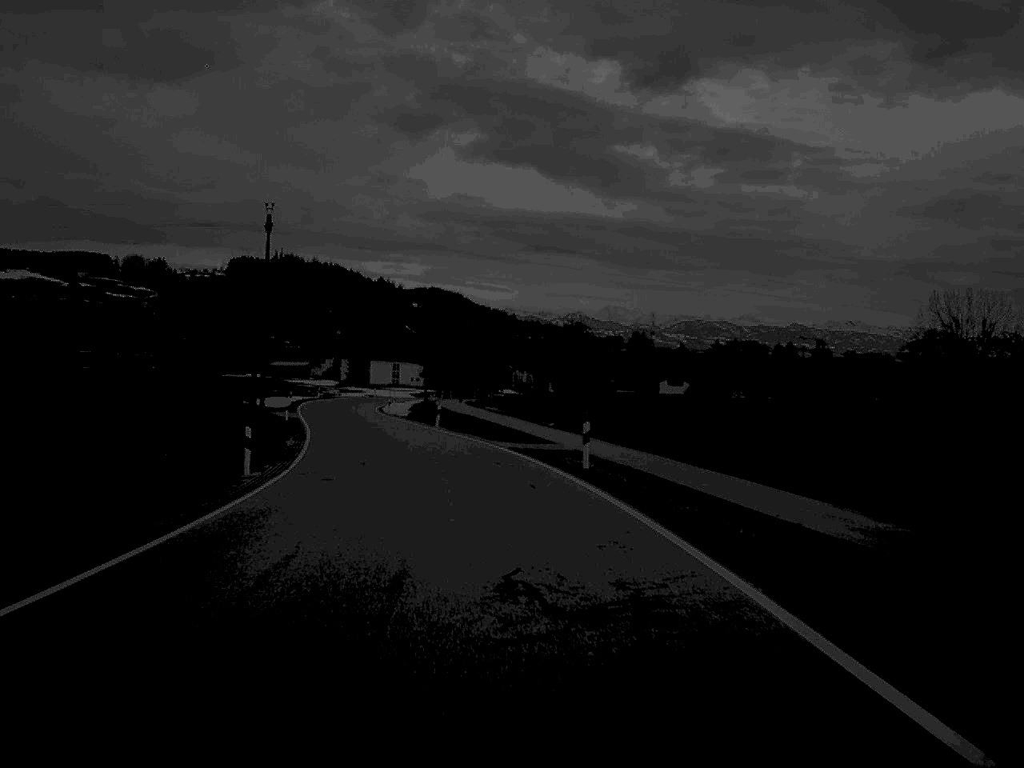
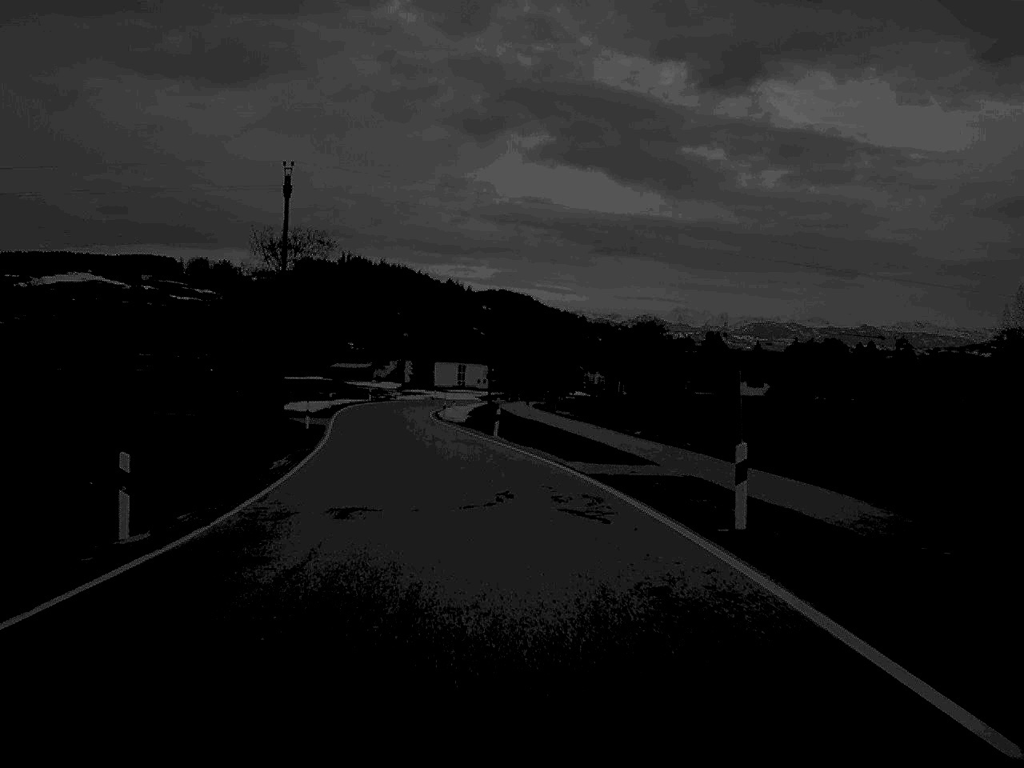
(-0.3, +12.4) m; -3°
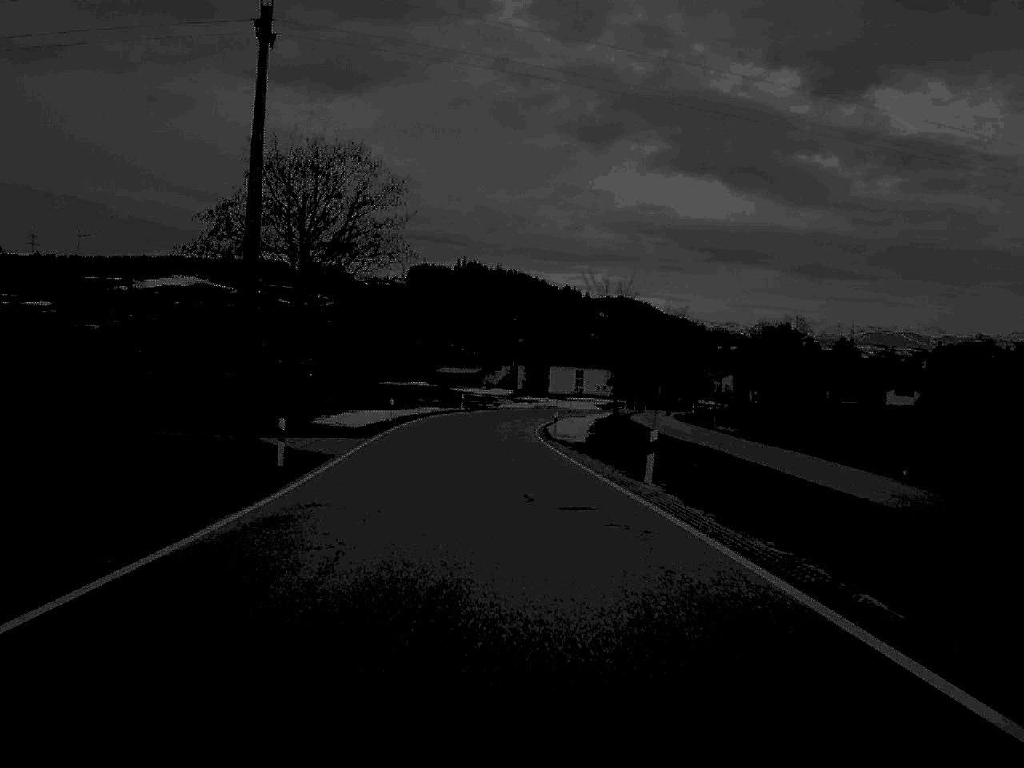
(-1.1, +24.2) m; -5°
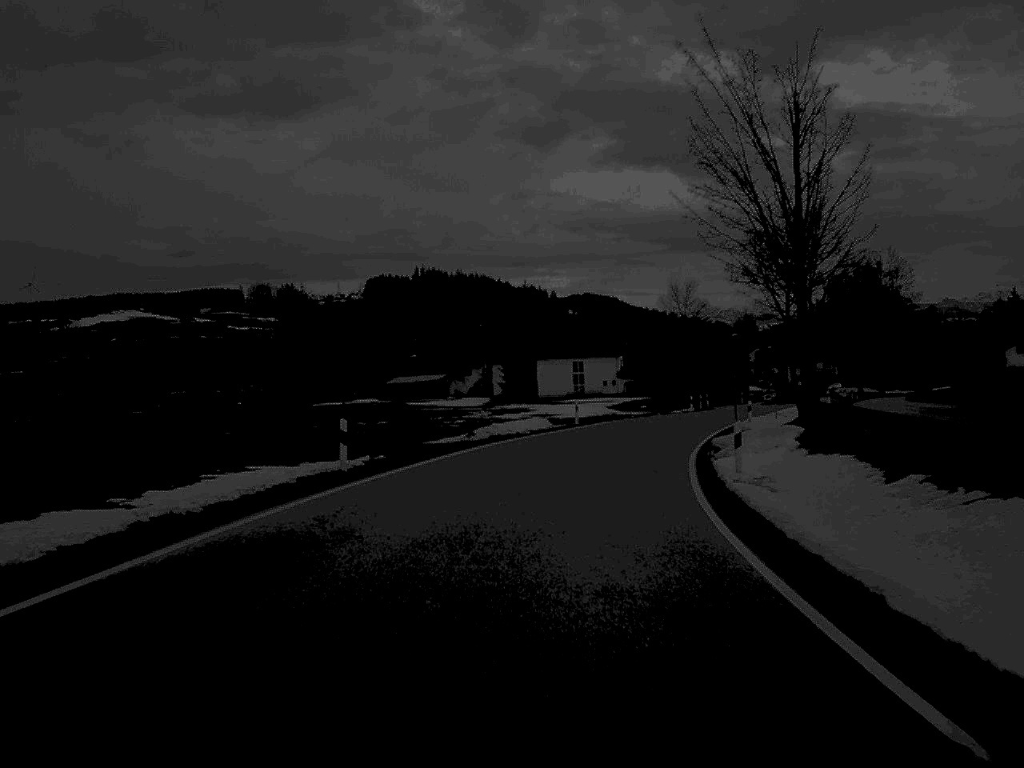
(-1.2, +61.3) m; +2°
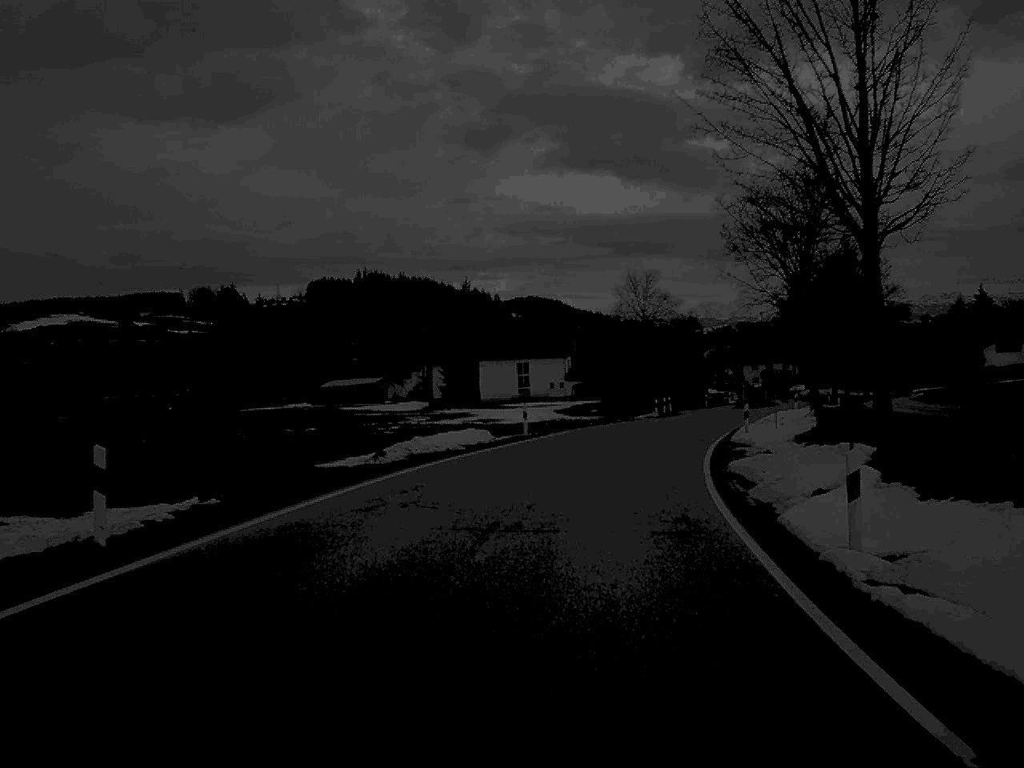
(+0.2, +11.3) m; +3°
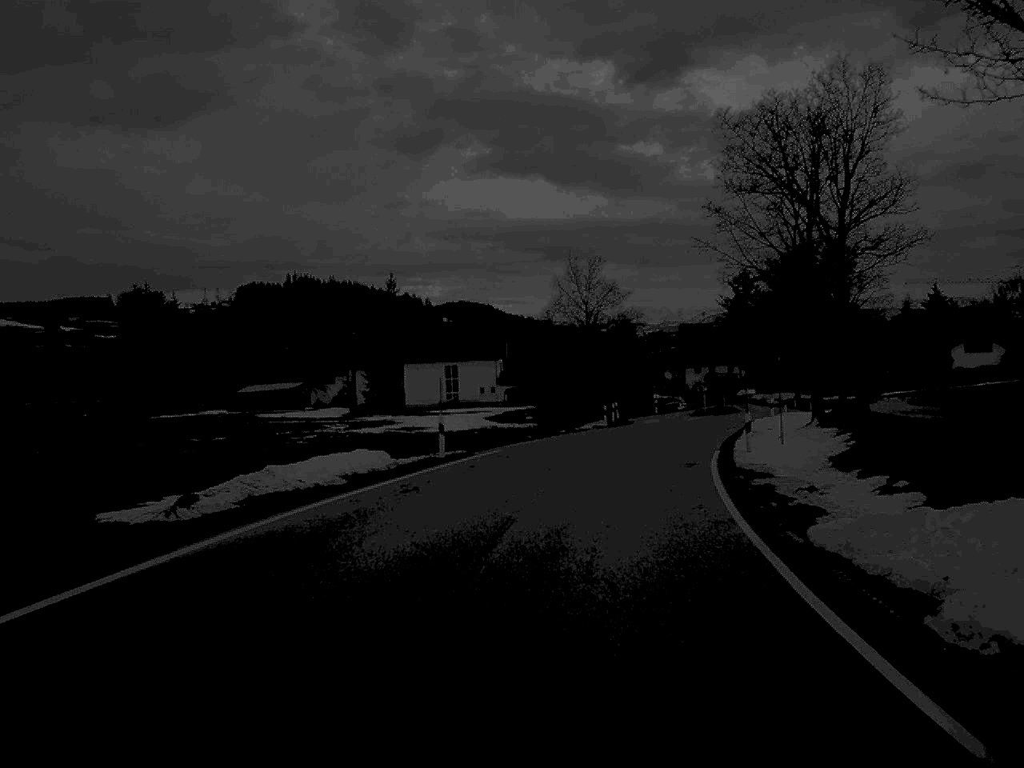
(+0.3, +11.4) m; +3°
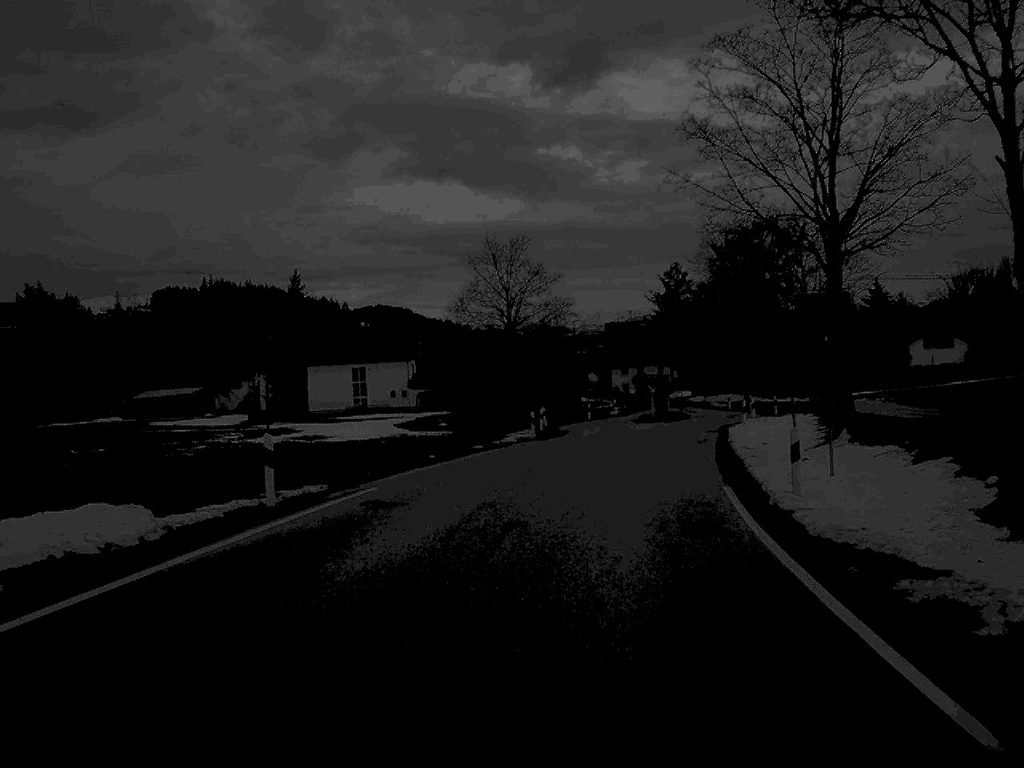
(+0.4, +12.5) m; +4°
